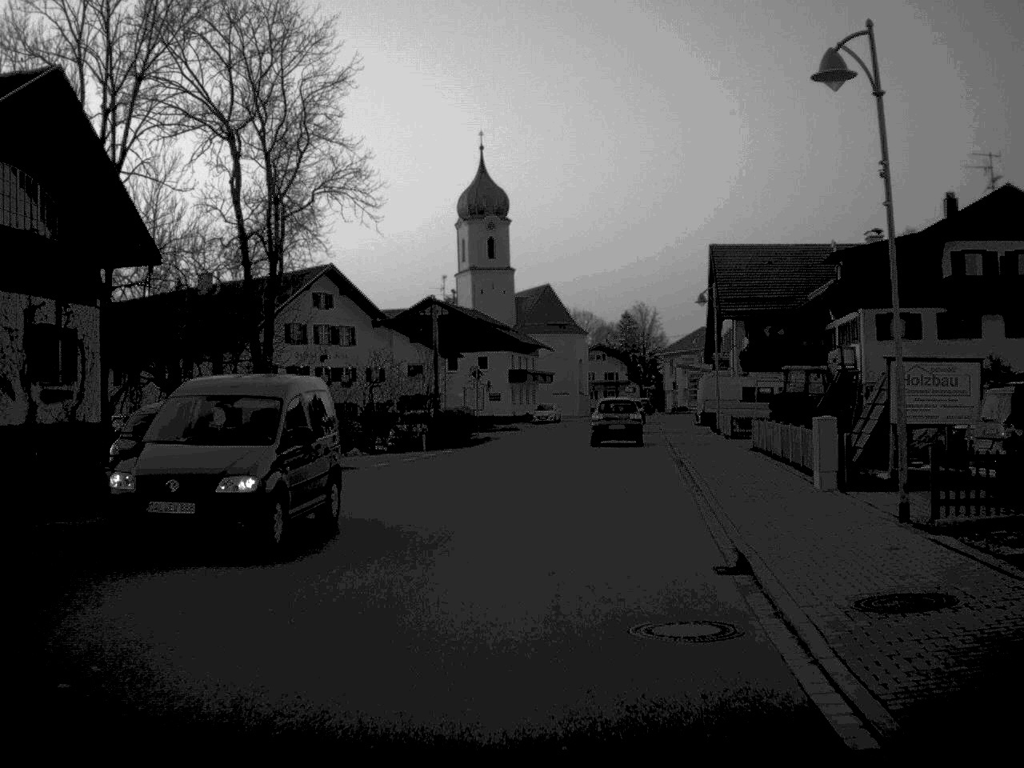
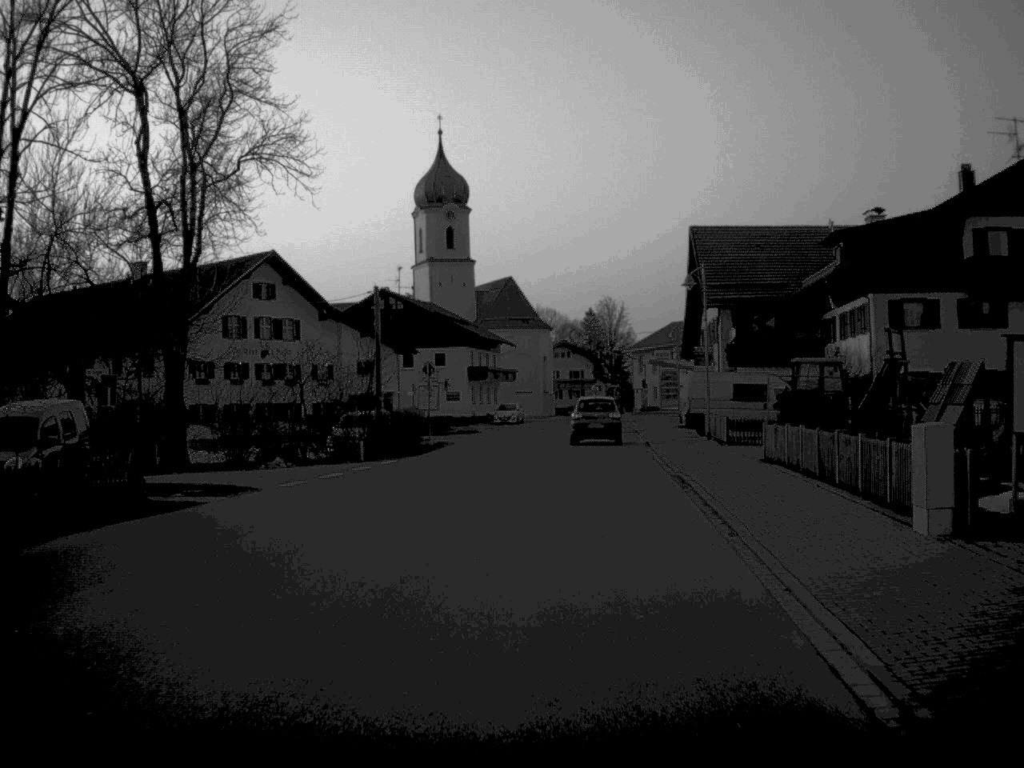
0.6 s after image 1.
(+0.1, +7.2) m; +2°
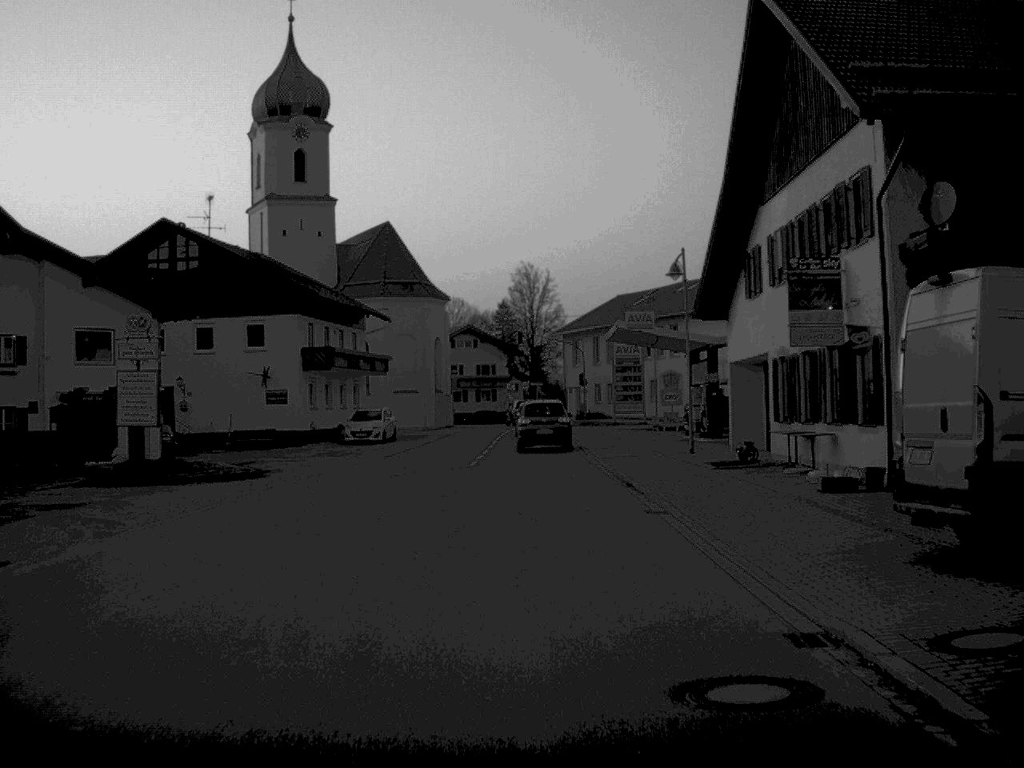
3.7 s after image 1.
(+1.7, +38.4) m; +4°
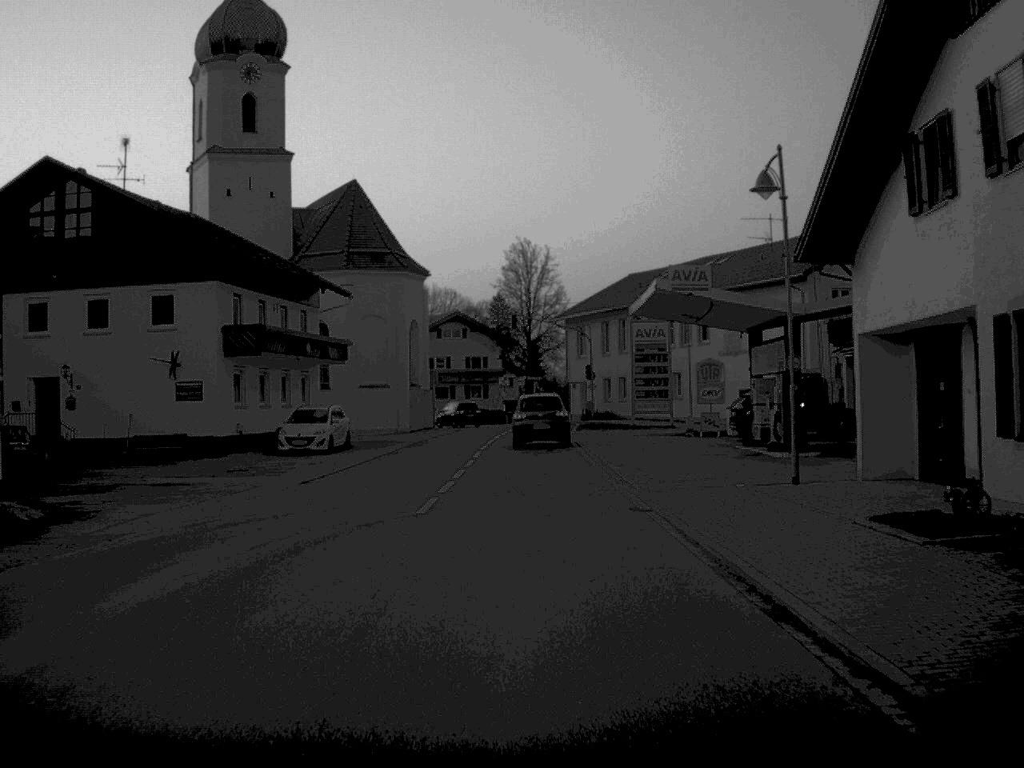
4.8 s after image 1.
(0.0, +14.5) m; 0°
